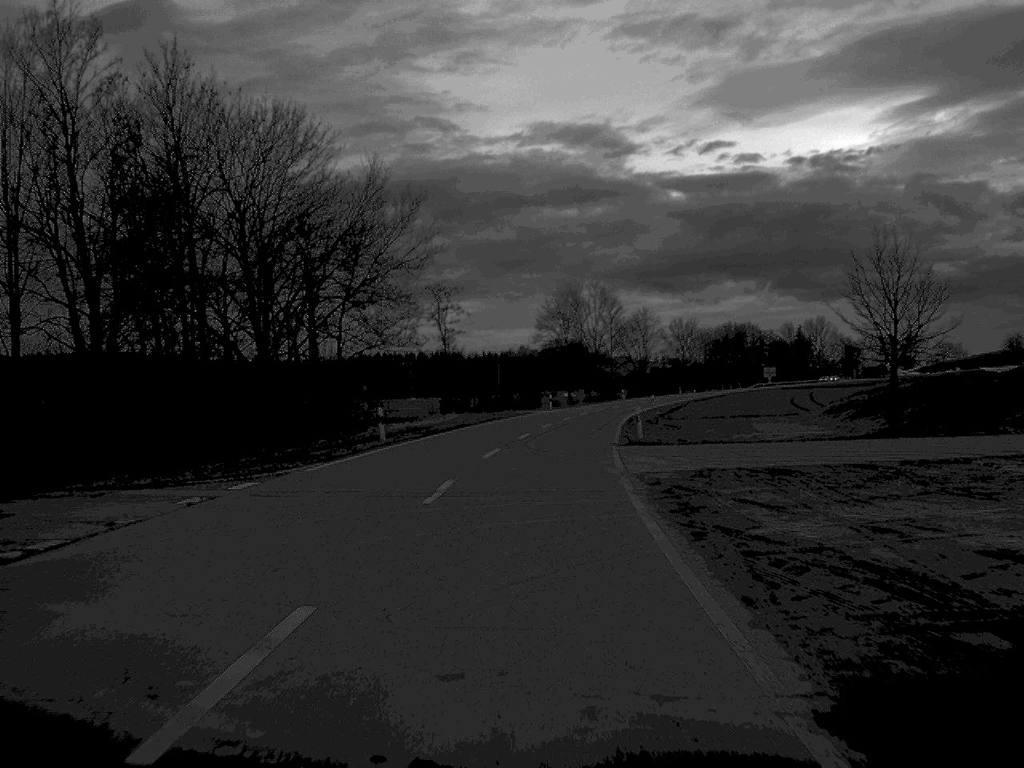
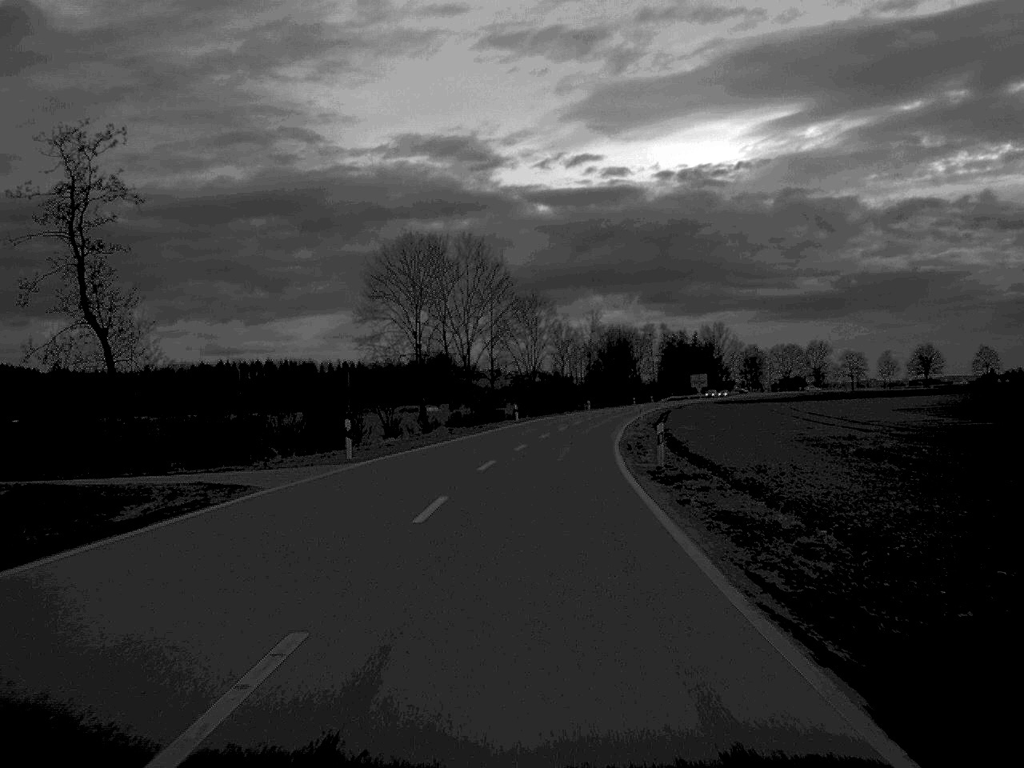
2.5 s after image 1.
(+2.6, +54.9) m; +6°
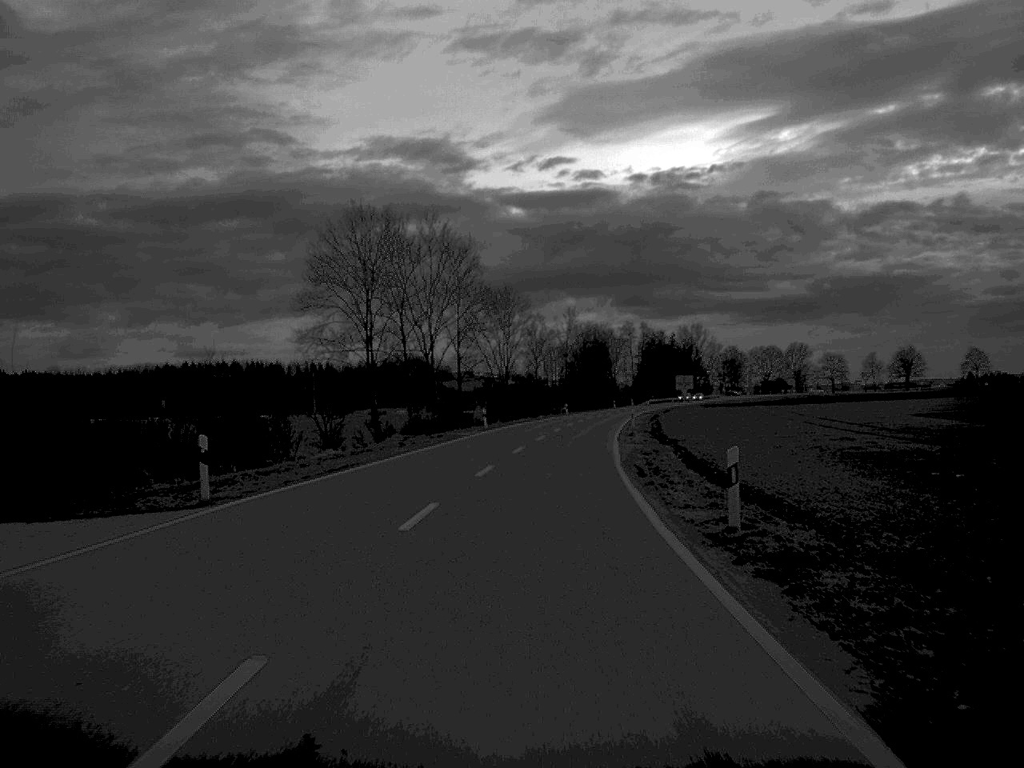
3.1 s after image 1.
(+0.1, +12.6) m; +1°
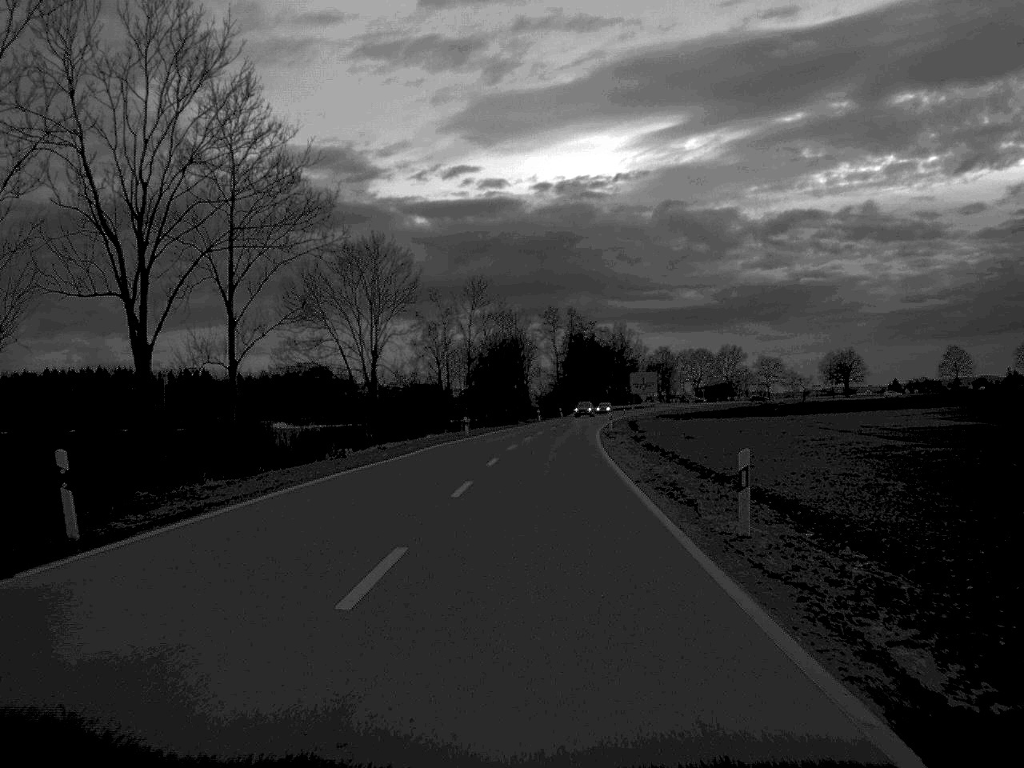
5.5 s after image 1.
(+2.1, +53.1) m; +4°
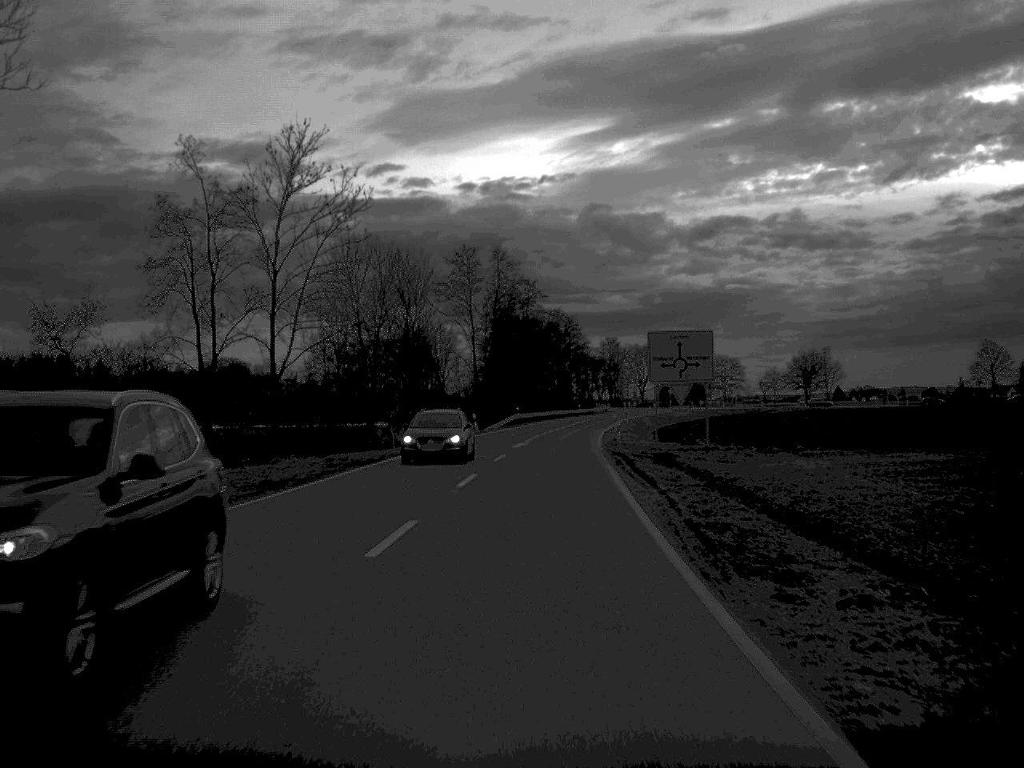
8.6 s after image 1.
(+2.3, +67.3) m; +3°
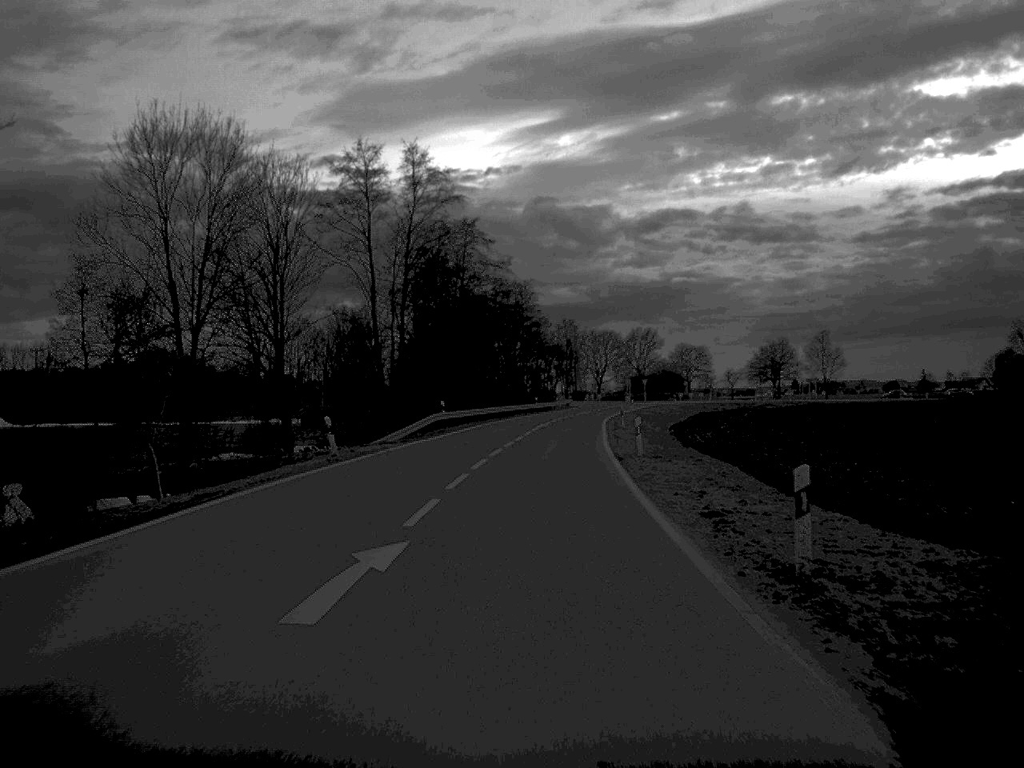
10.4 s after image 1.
(+0.8, +39.1) m; +2°
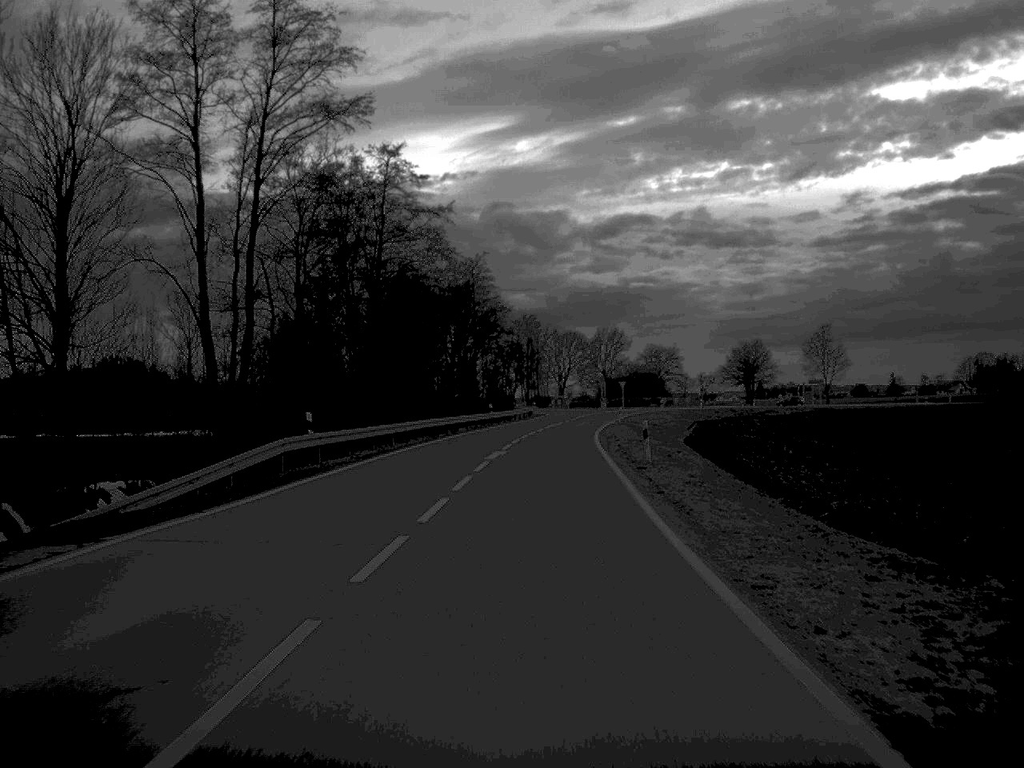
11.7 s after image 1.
(+0.5, +28.1) m; +2°
